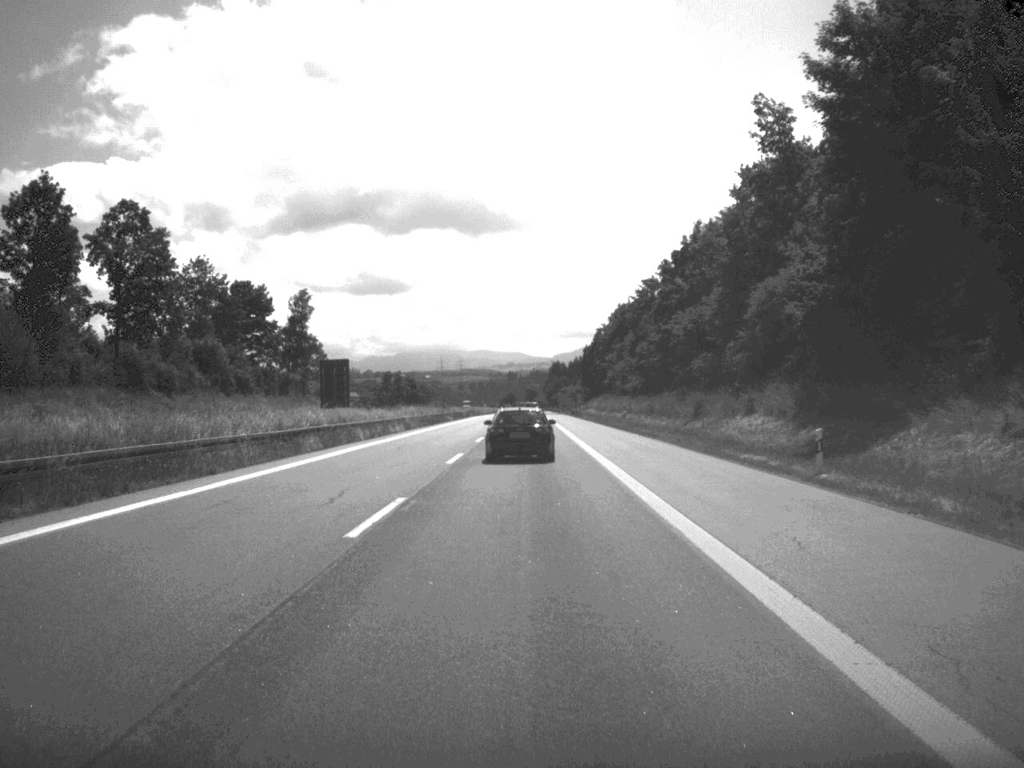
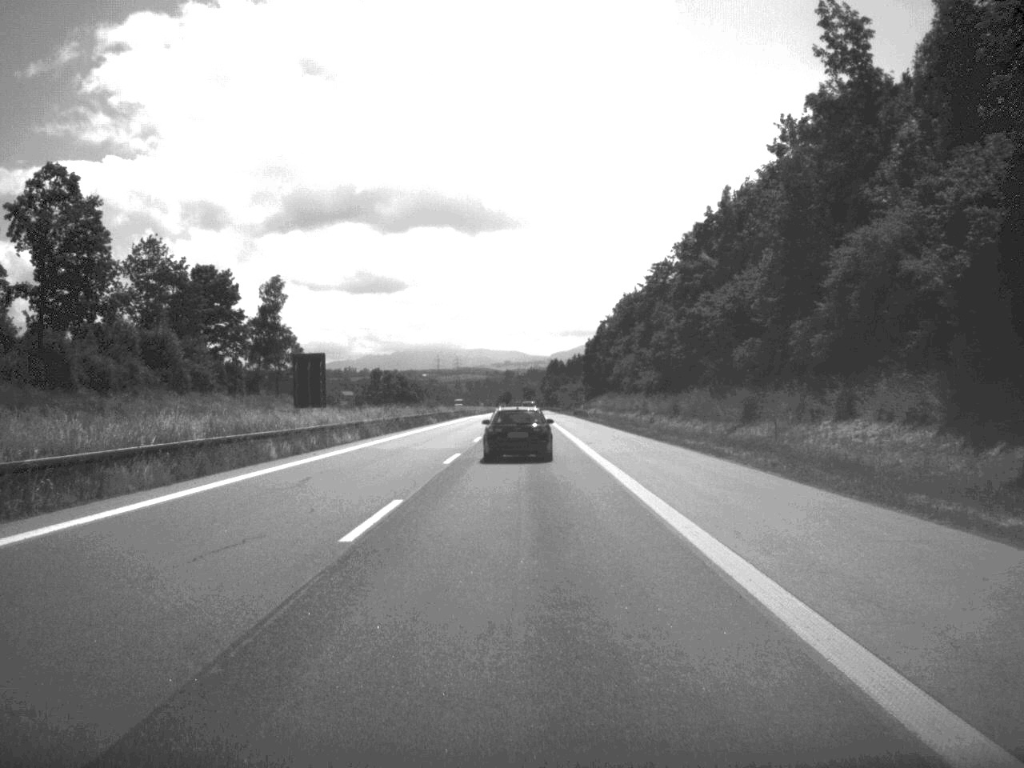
(0.0, +18.0) m; 0°
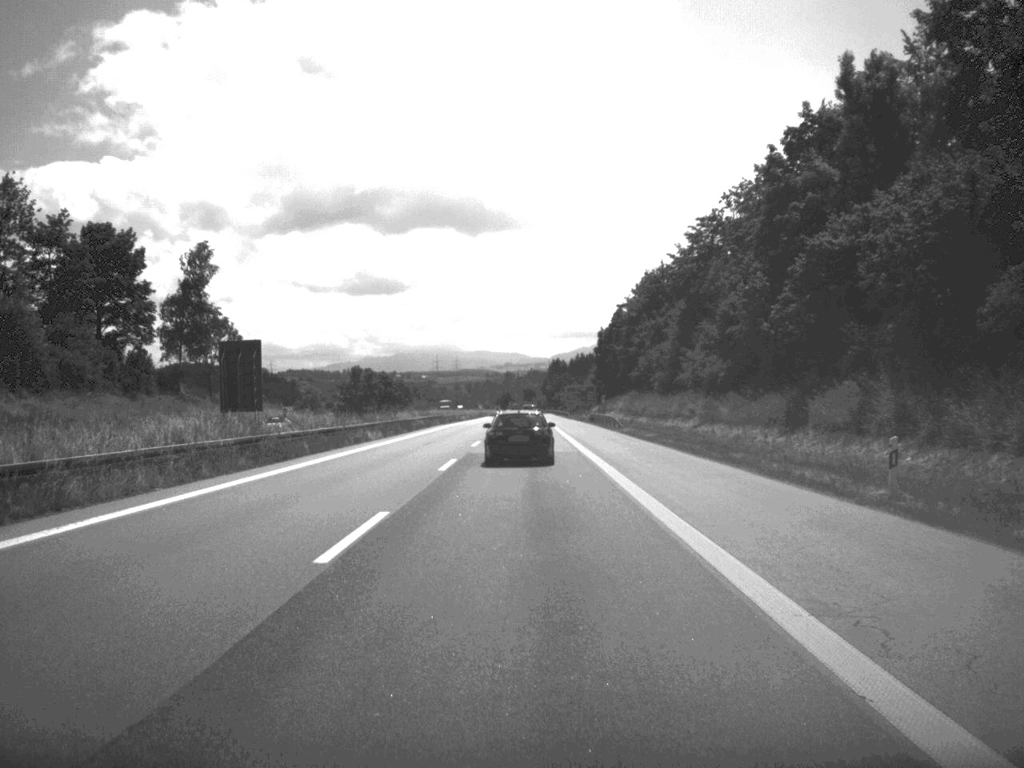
(0.0, +37.2) m; 0°
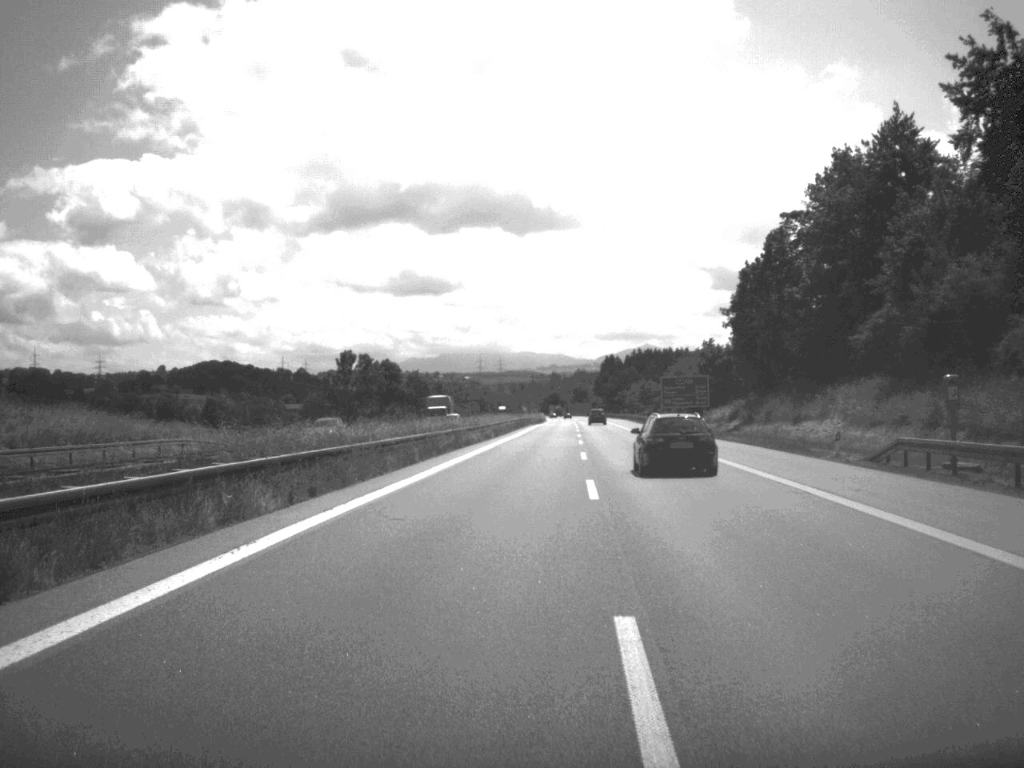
(-2.5, +80.0) m; -2°
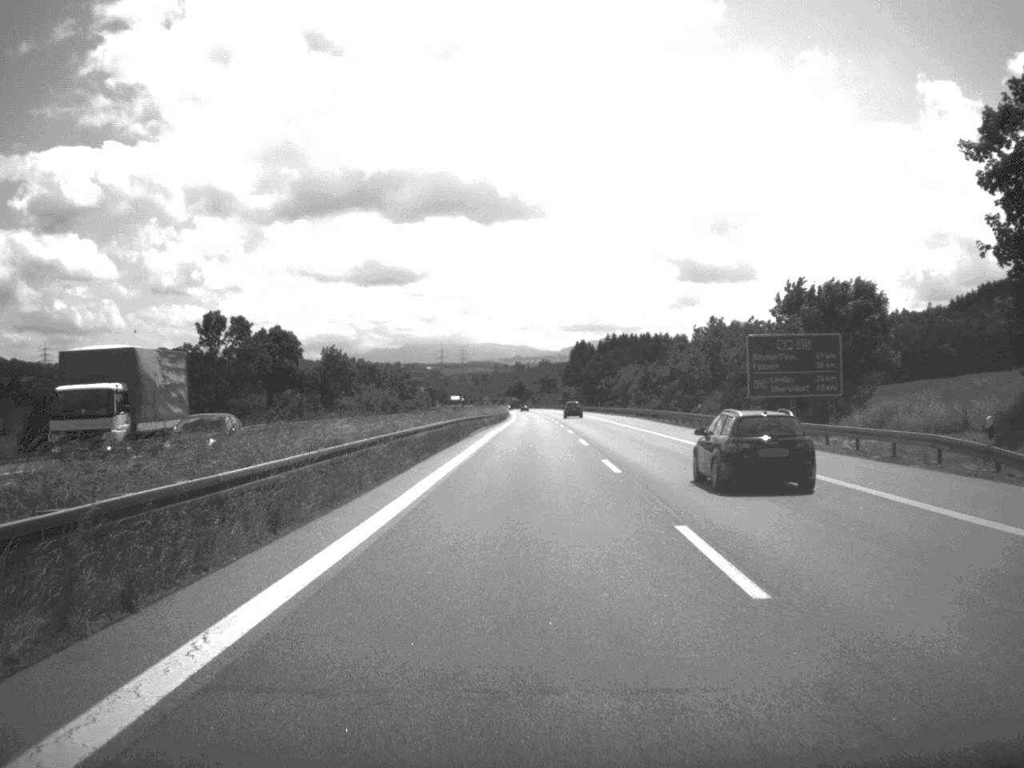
(+0.9, +64.4) m; +1°
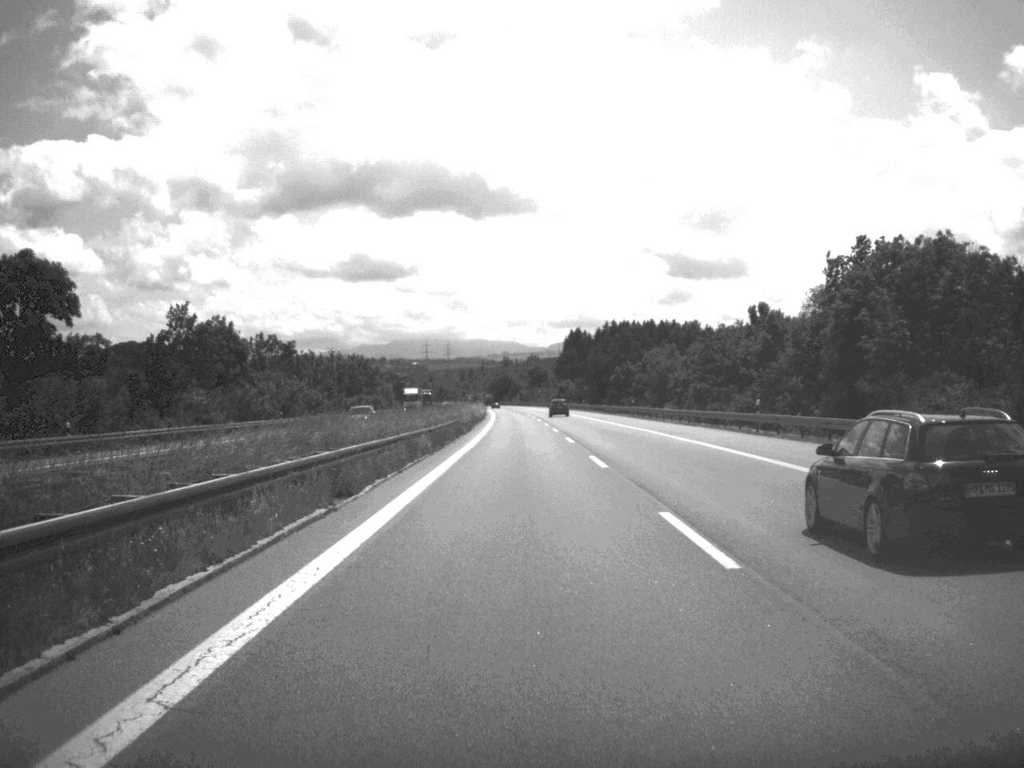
(+0.3, +69.3) m; 0°
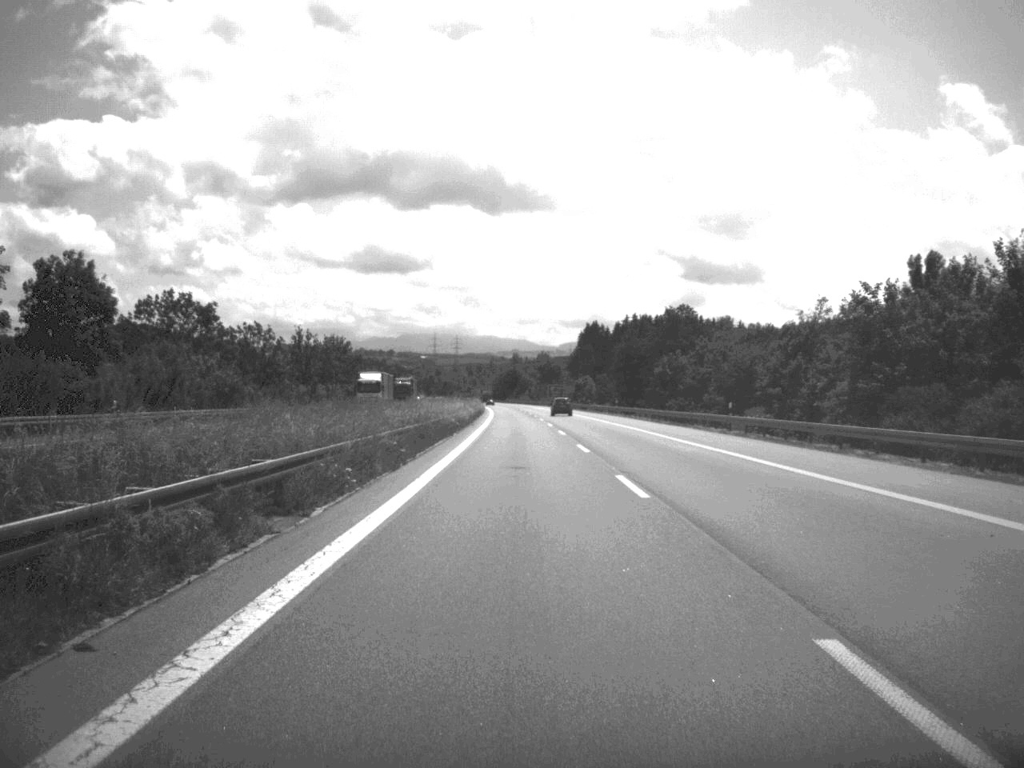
(-0.2, +44.9) m; -1°
